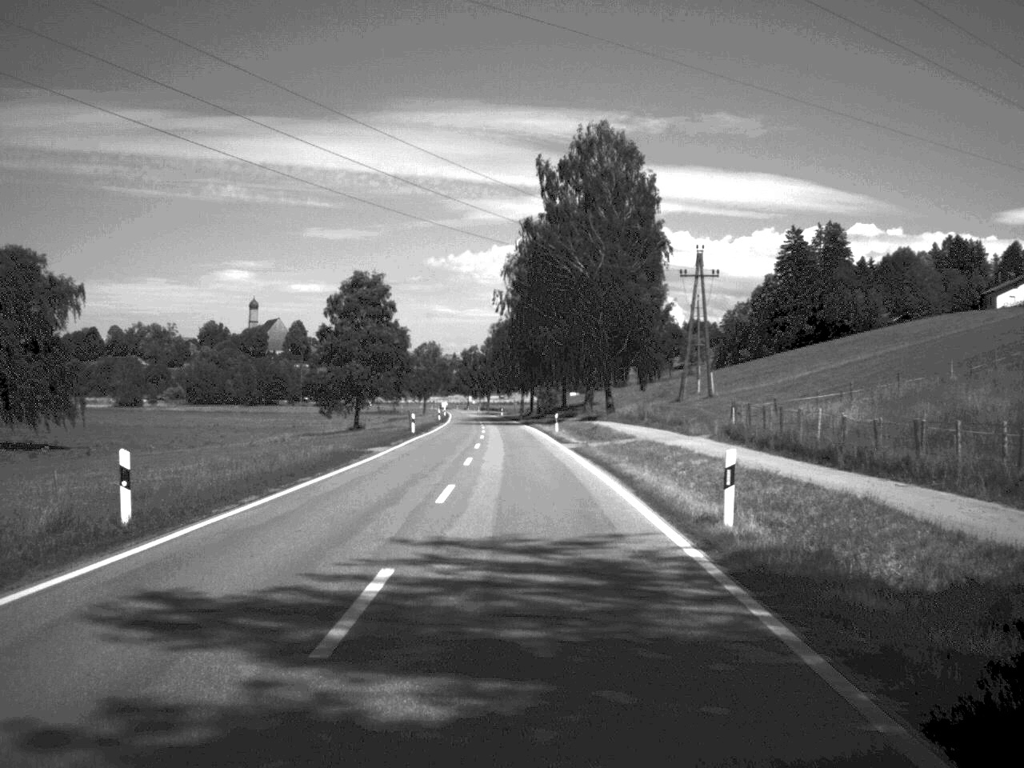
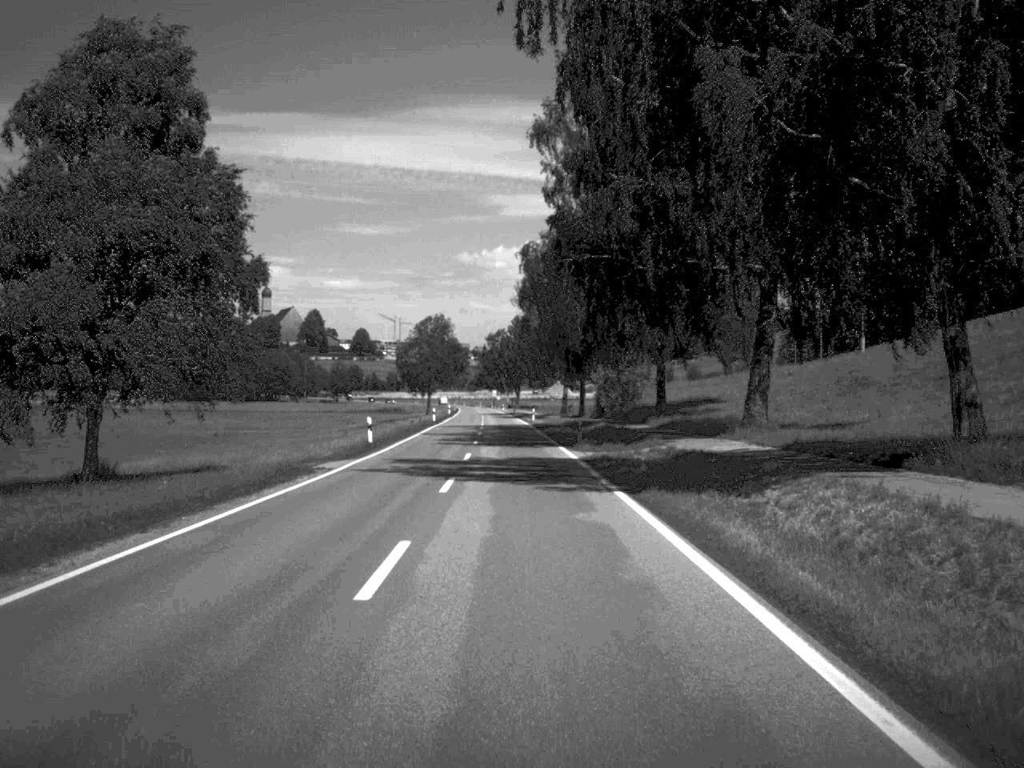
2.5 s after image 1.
(-1.1, +68.8) m; -2°
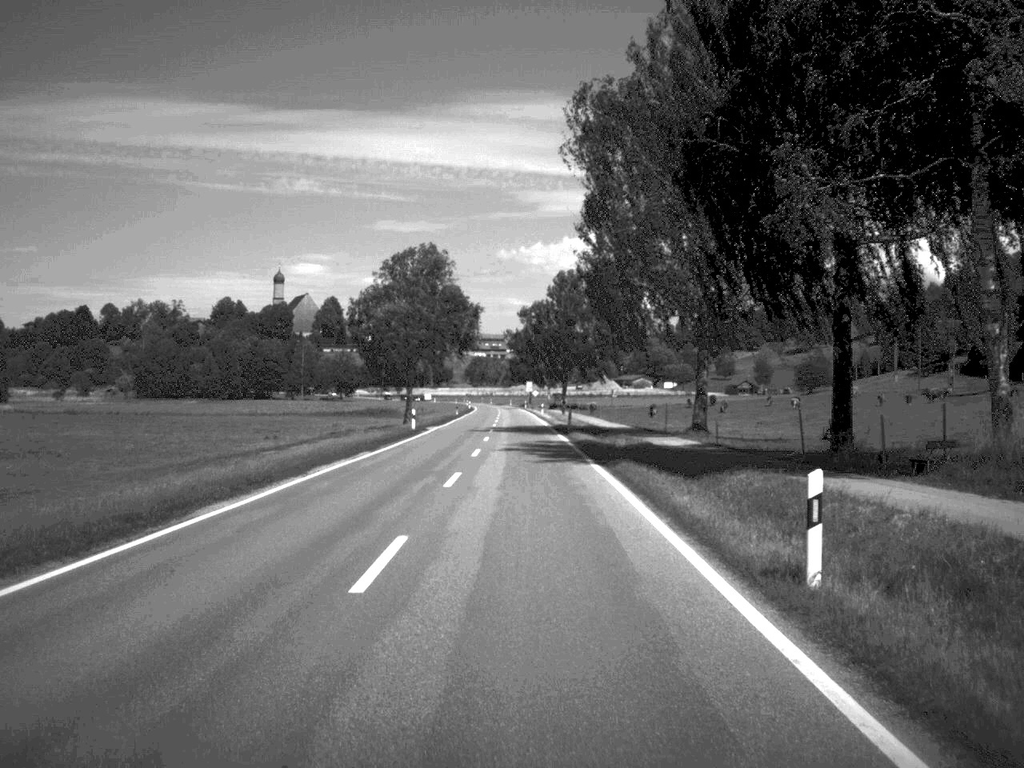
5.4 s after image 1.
(-1.6, +82.5) m; -2°
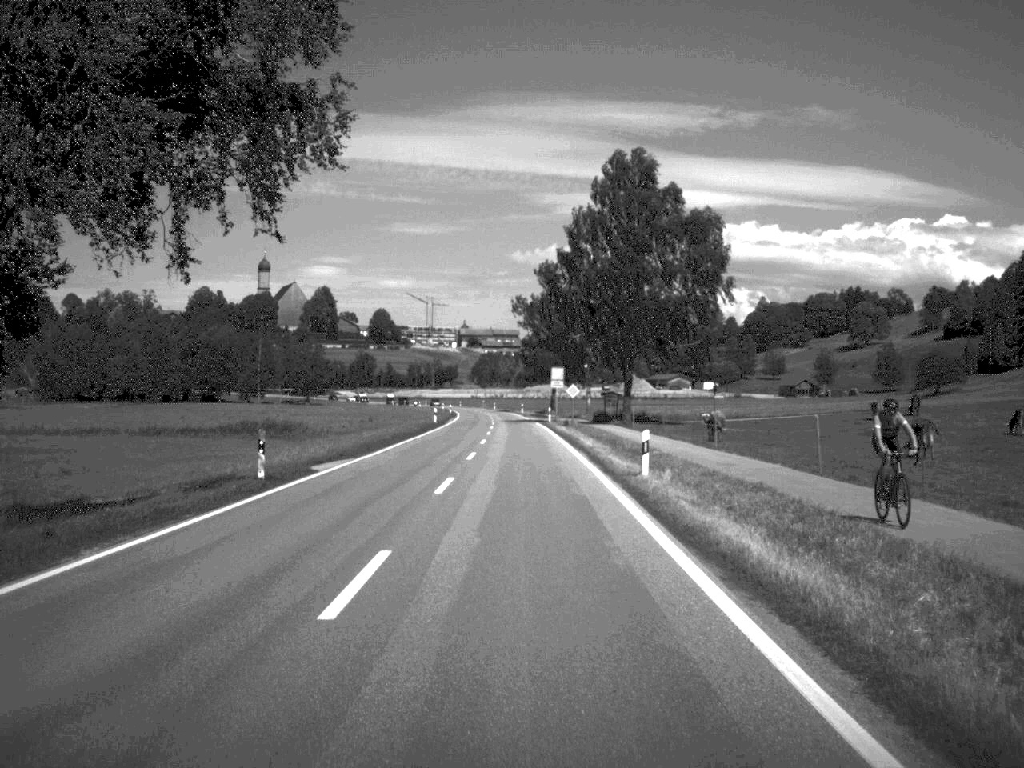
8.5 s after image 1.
(-0.7, +84.2) m; -1°
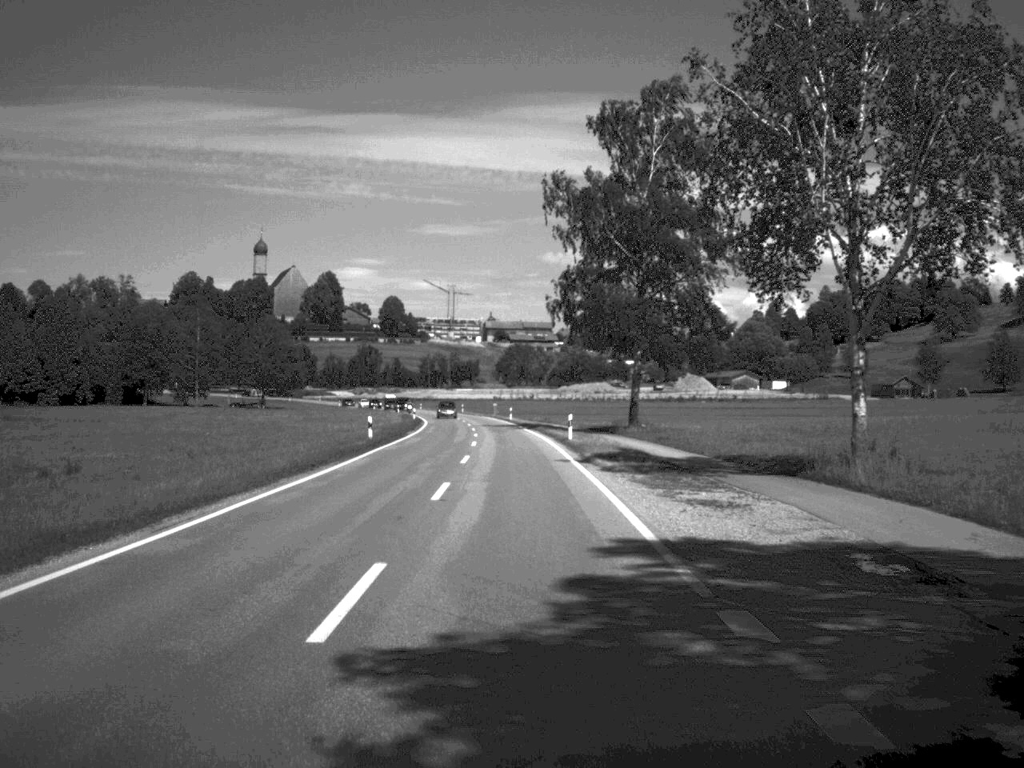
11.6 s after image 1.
(-0.9, +83.7) m; -2°
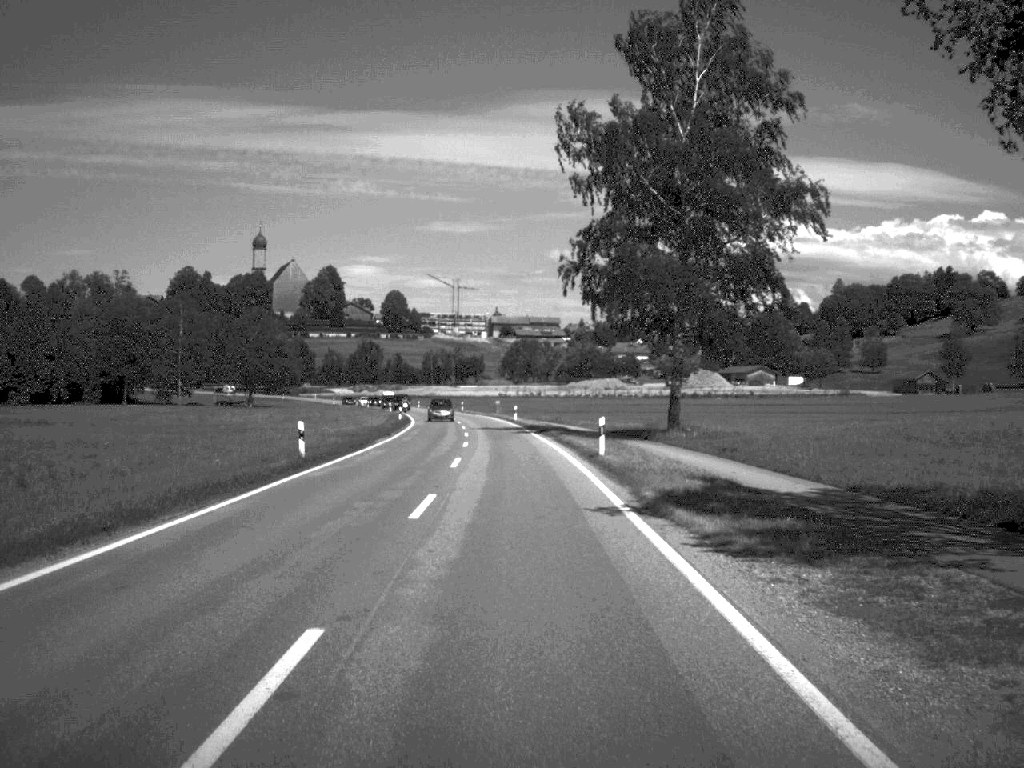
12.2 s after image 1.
(0.0, +15.6) m; 0°
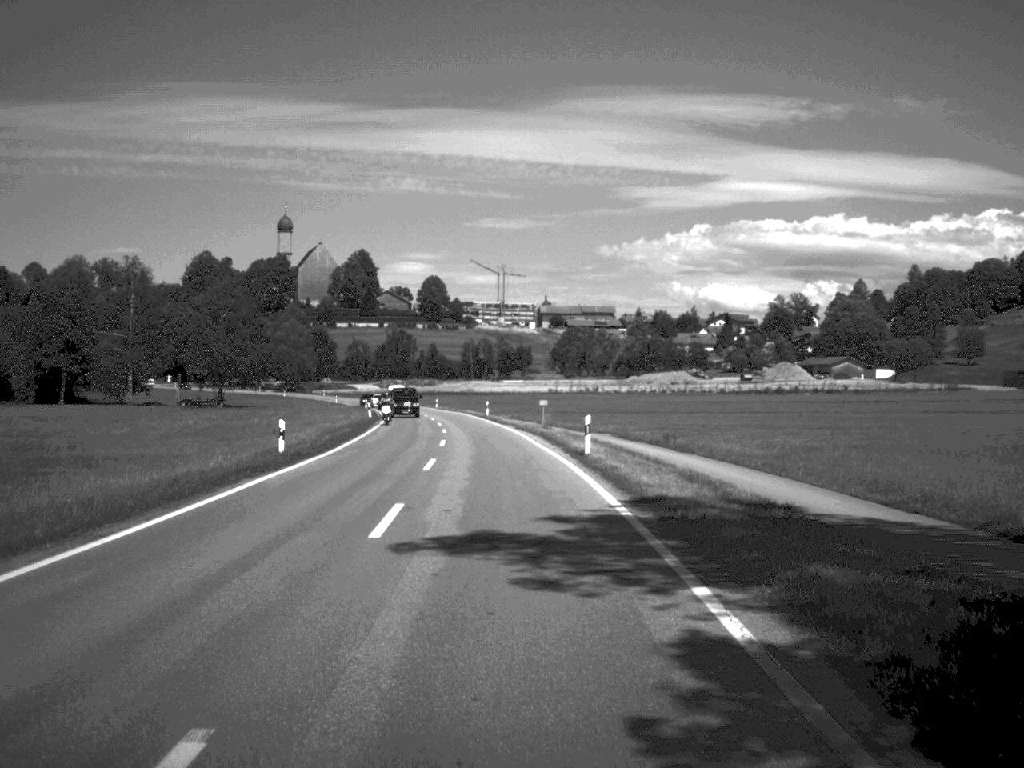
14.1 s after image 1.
(-1.0, +50.0) m; -2°
